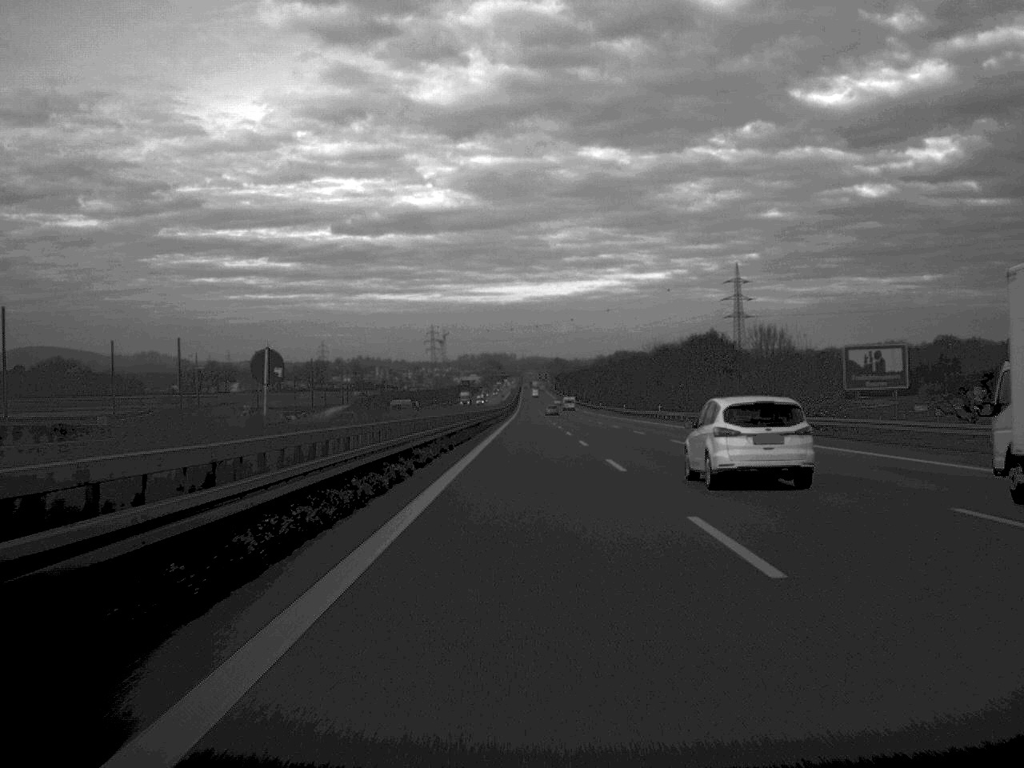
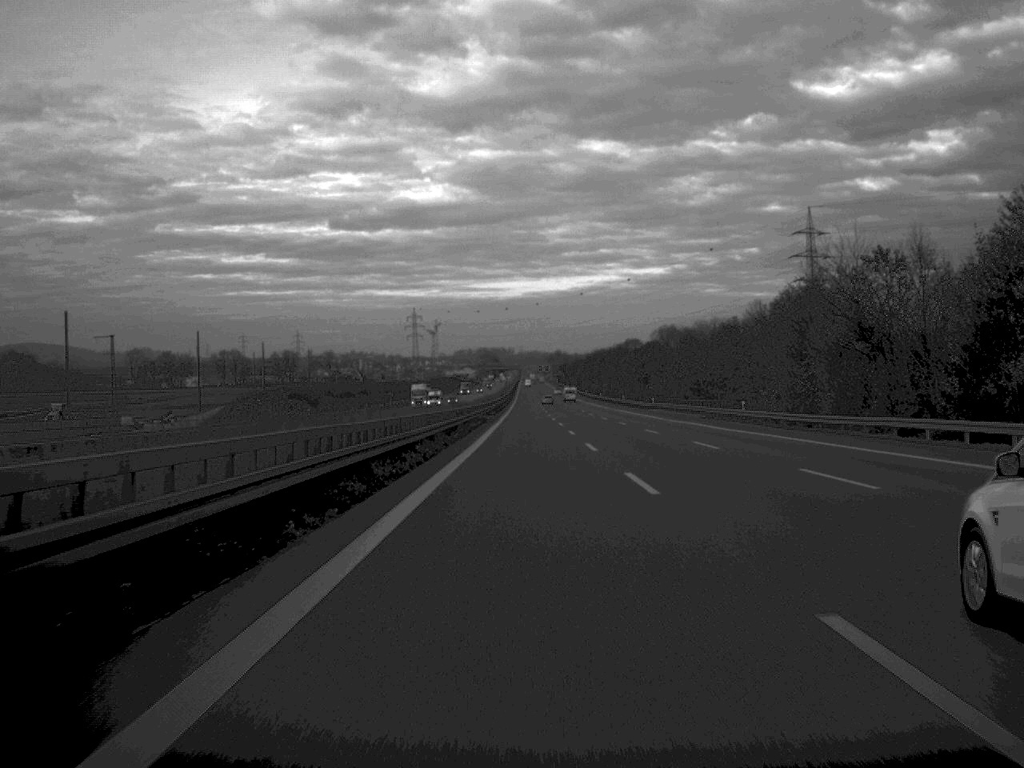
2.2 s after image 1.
(+0.1, +98.0) m; 0°
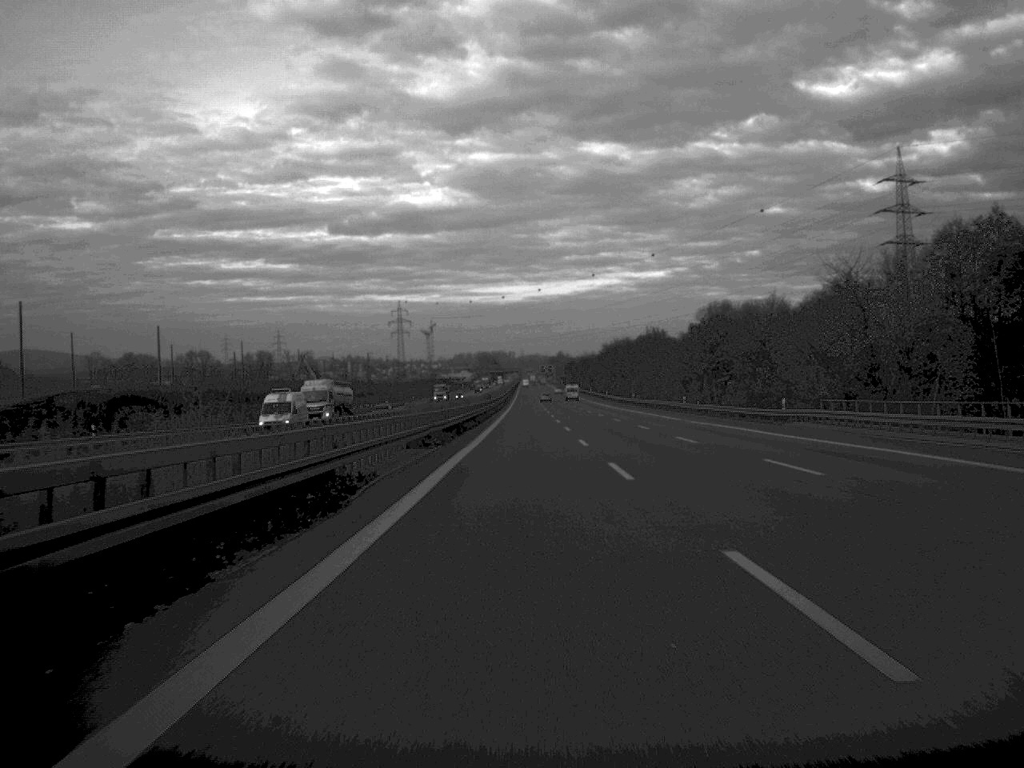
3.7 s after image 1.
(0.0, +68.0) m; 0°
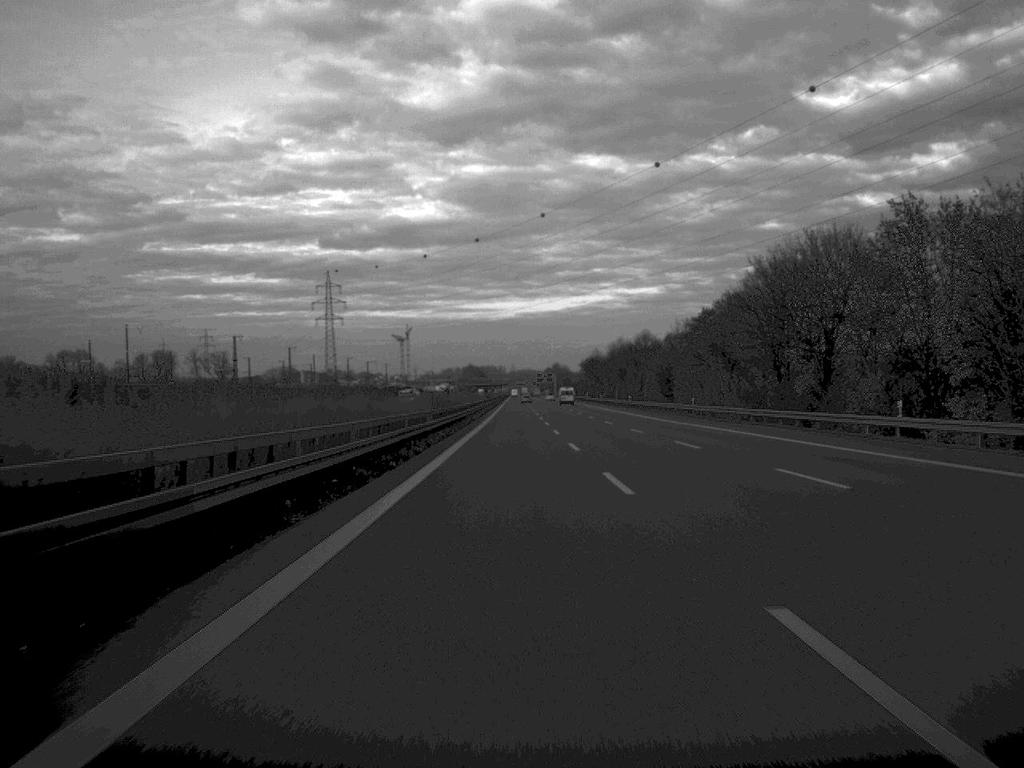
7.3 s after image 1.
(0.0, +164.6) m; 0°
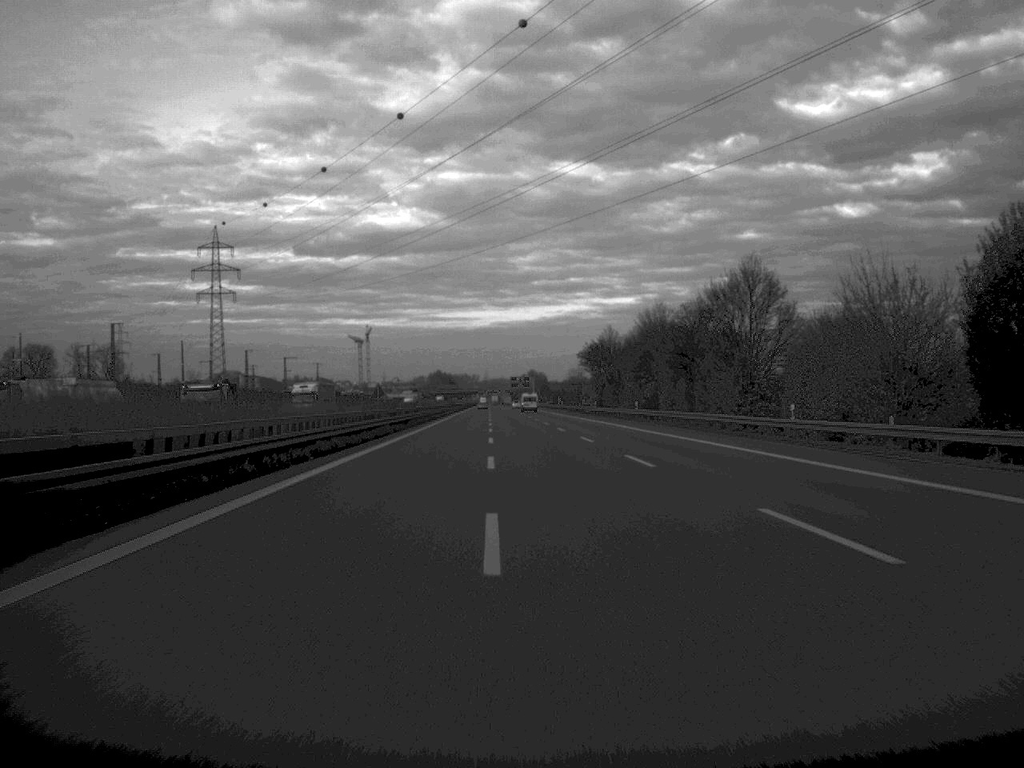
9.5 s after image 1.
(+1.1, +99.7) m; +1°
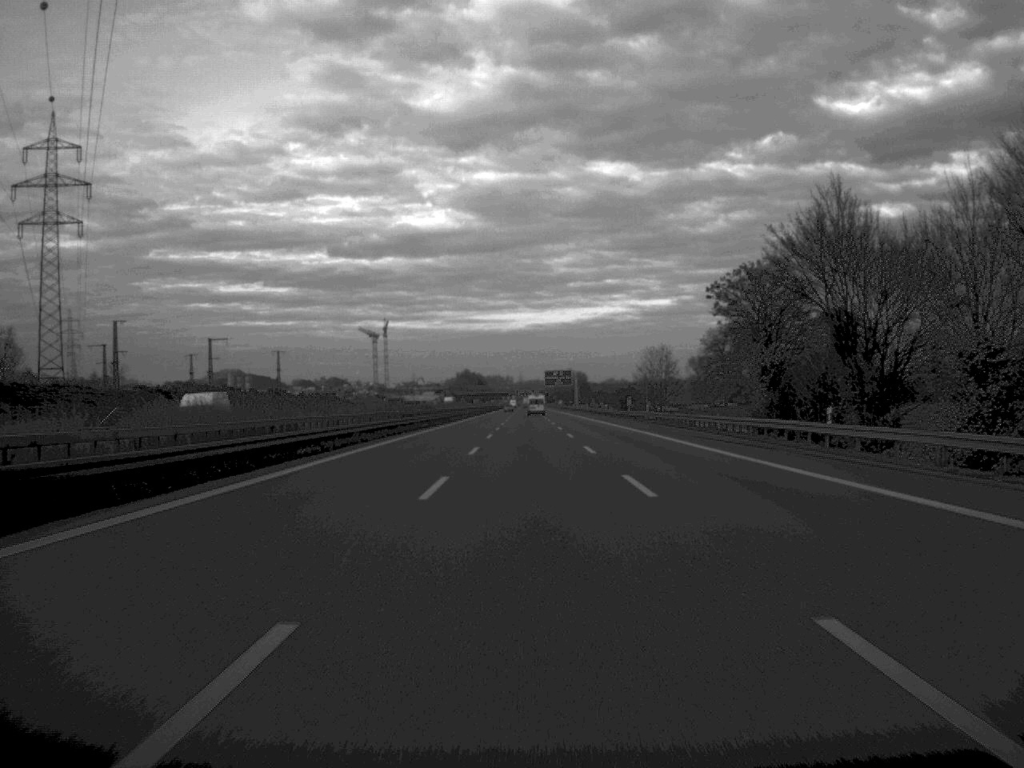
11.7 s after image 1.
(-1.3, +98.2) m; -2°
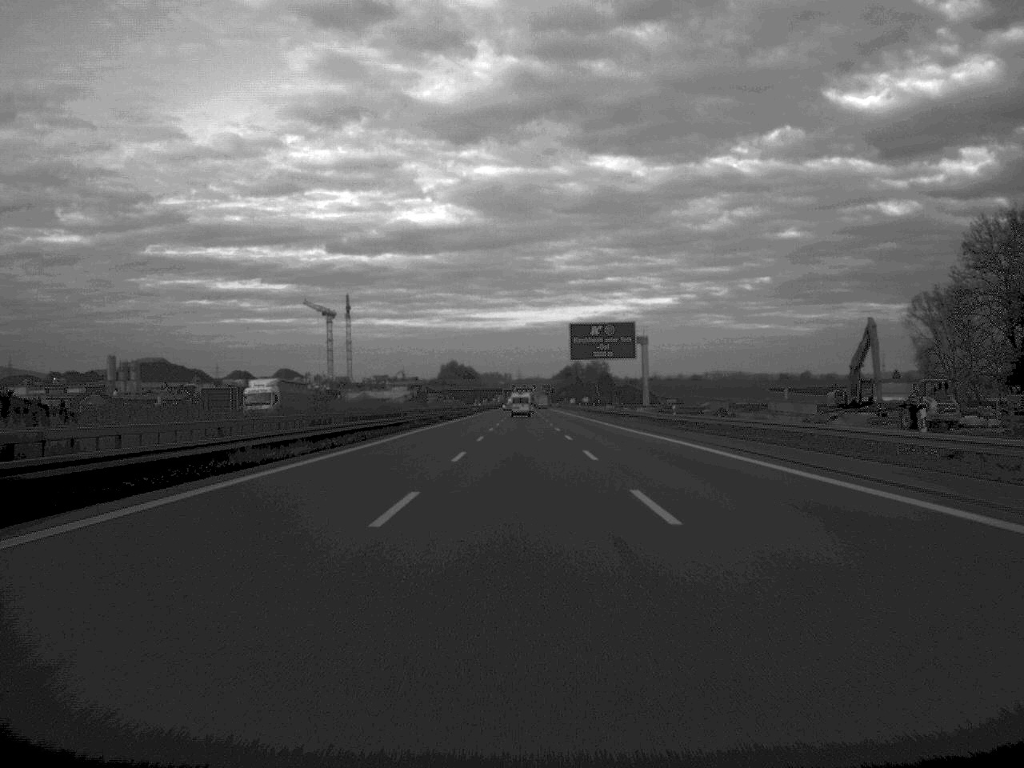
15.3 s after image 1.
(-0.1, +166.3) m; 0°
